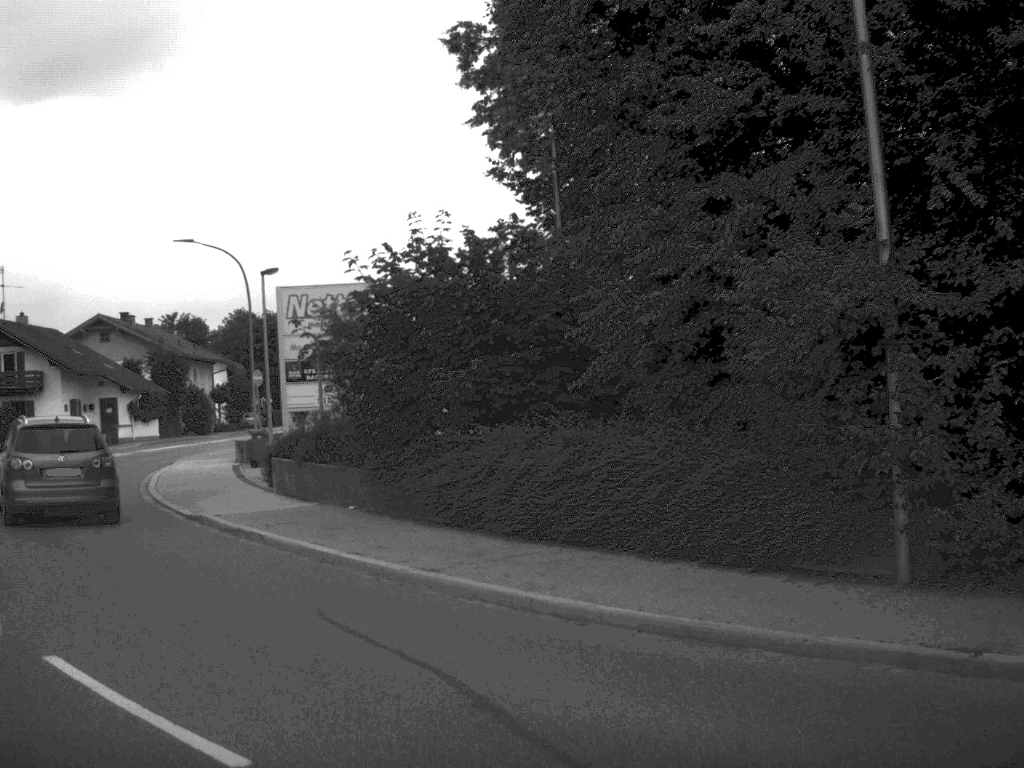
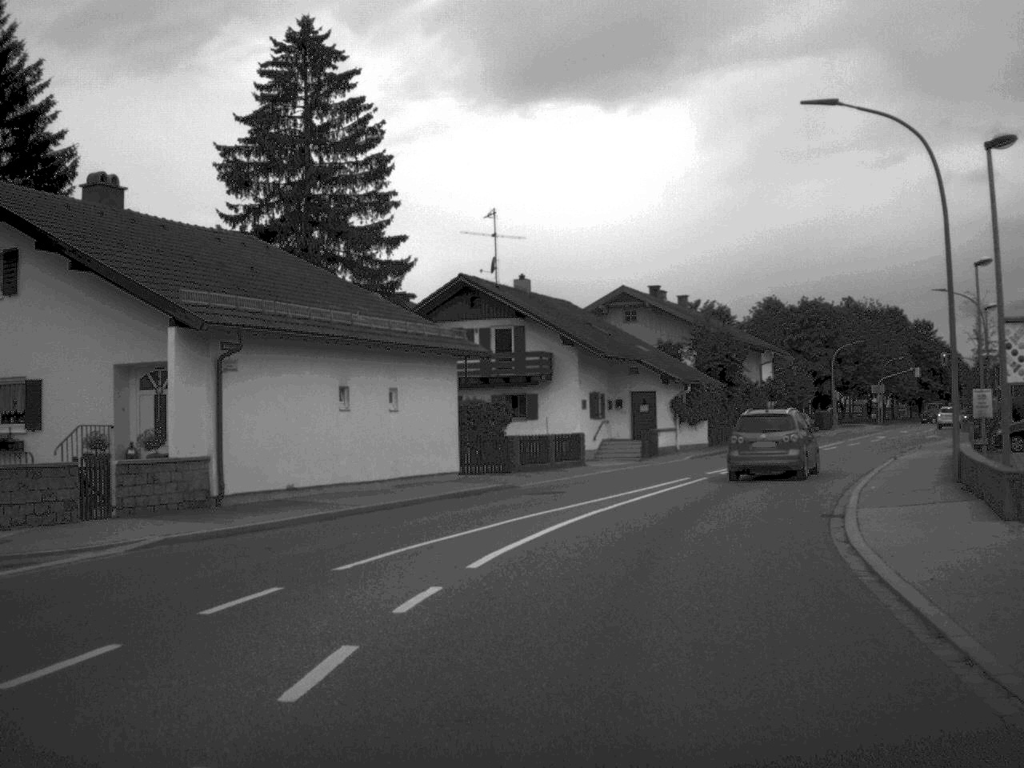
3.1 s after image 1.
(-6.8, +18.4) m; -21°
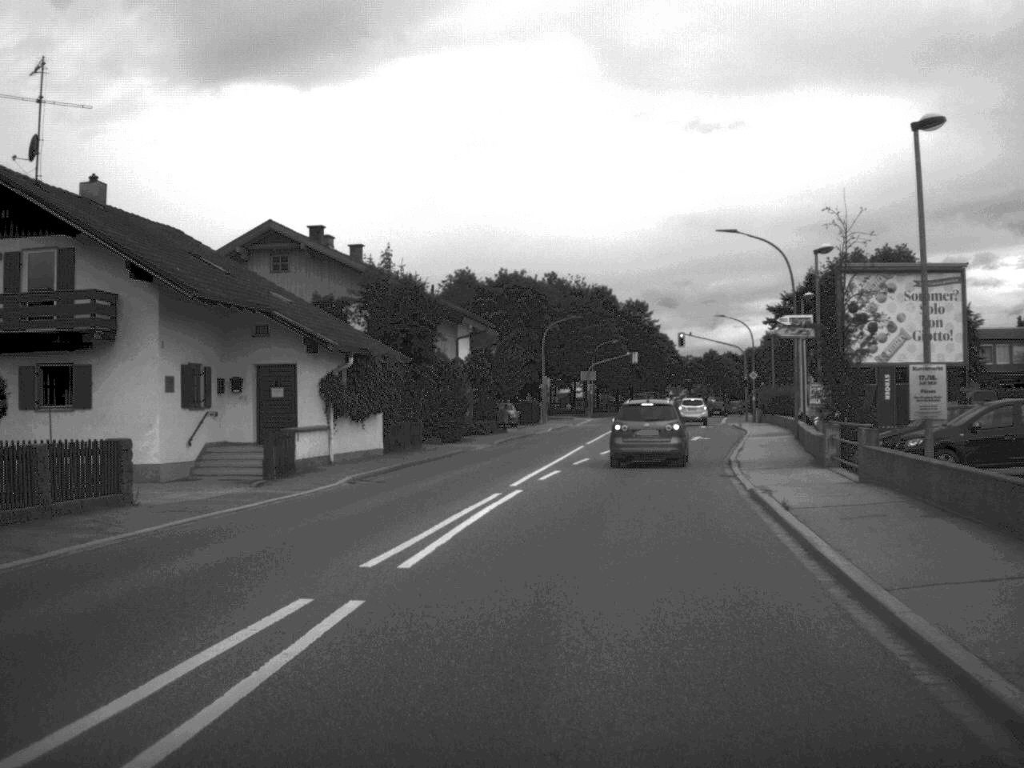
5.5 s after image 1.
(+2.6, +19.5) m; +14°
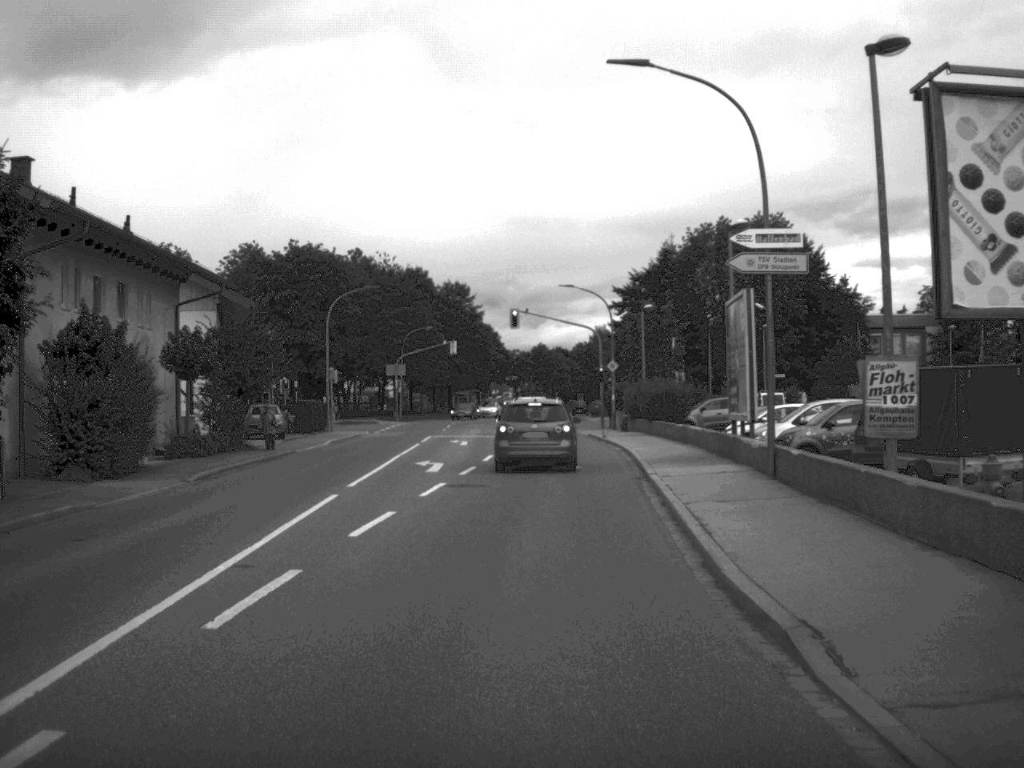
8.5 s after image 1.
(+1.8, +21.8) m; +8°
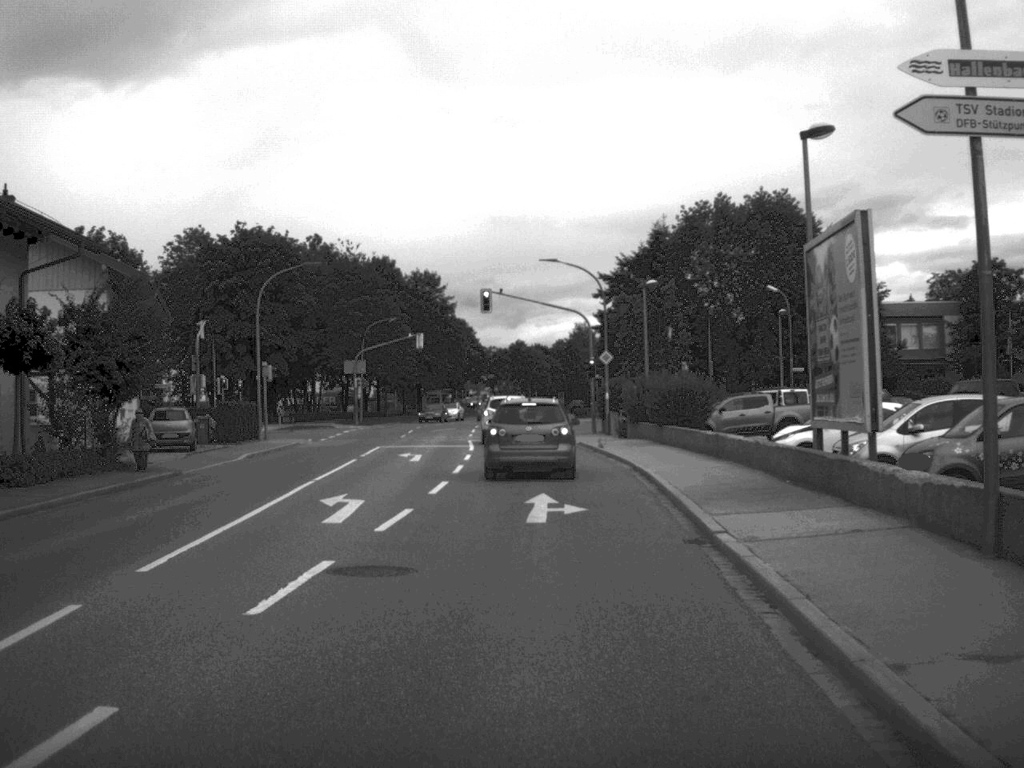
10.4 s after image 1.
(+0.1, +11.2) m; +1°
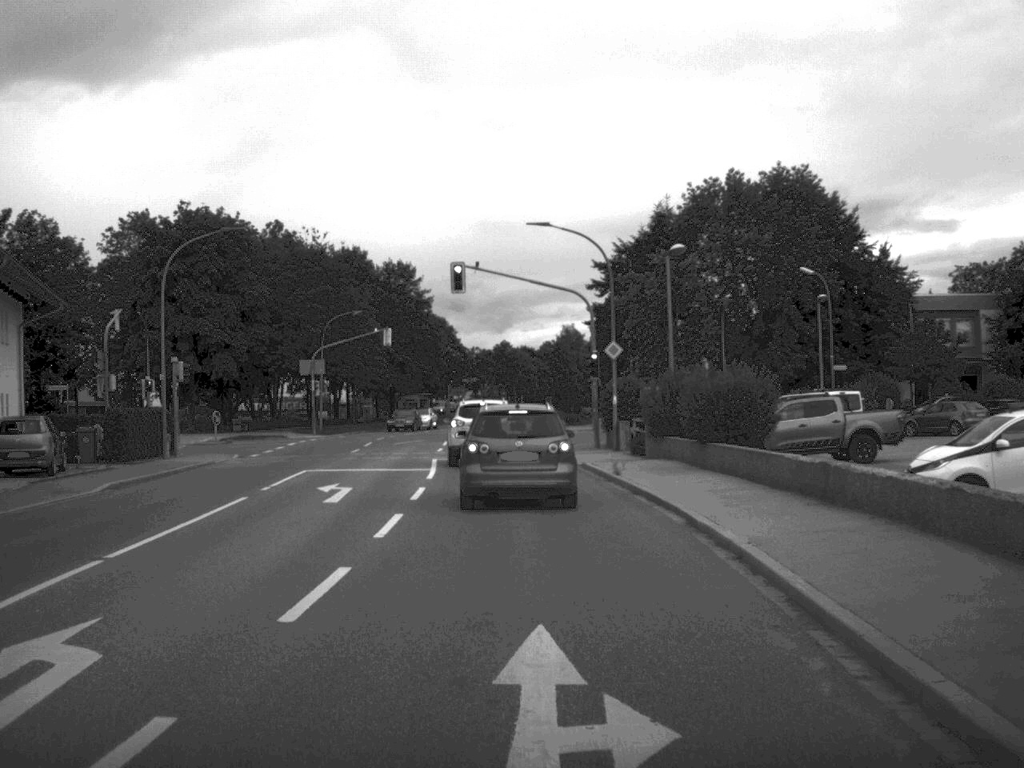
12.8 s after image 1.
(0.0, +11.7) m; +1°
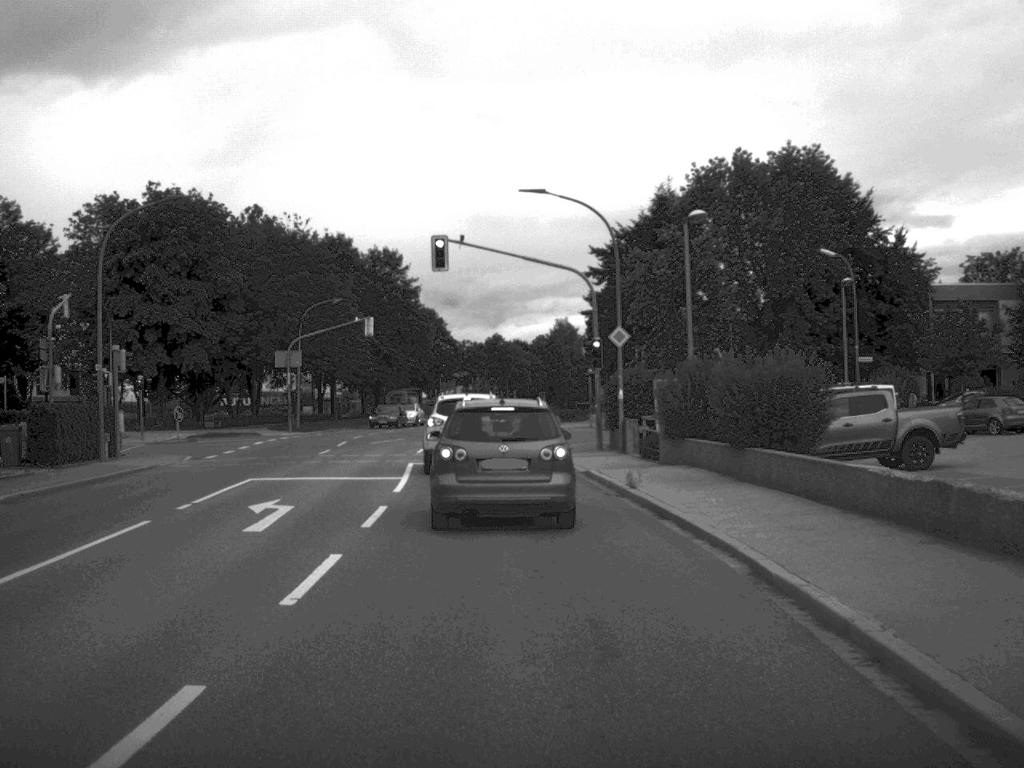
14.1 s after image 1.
(0.0, +5.3) m; 0°
